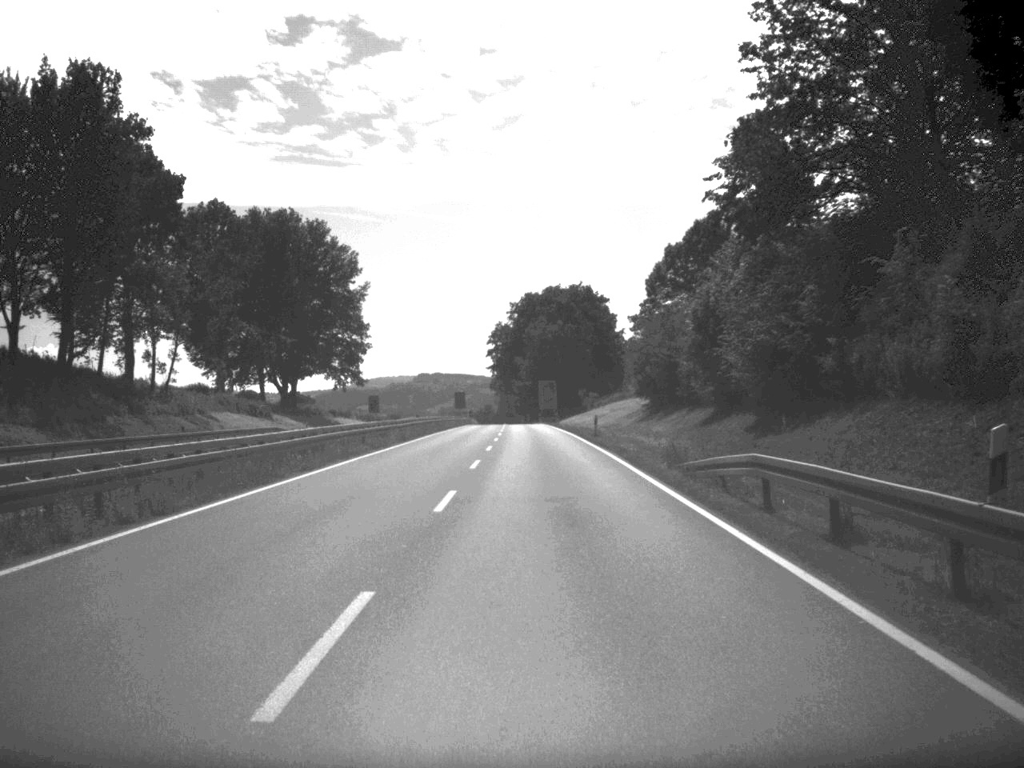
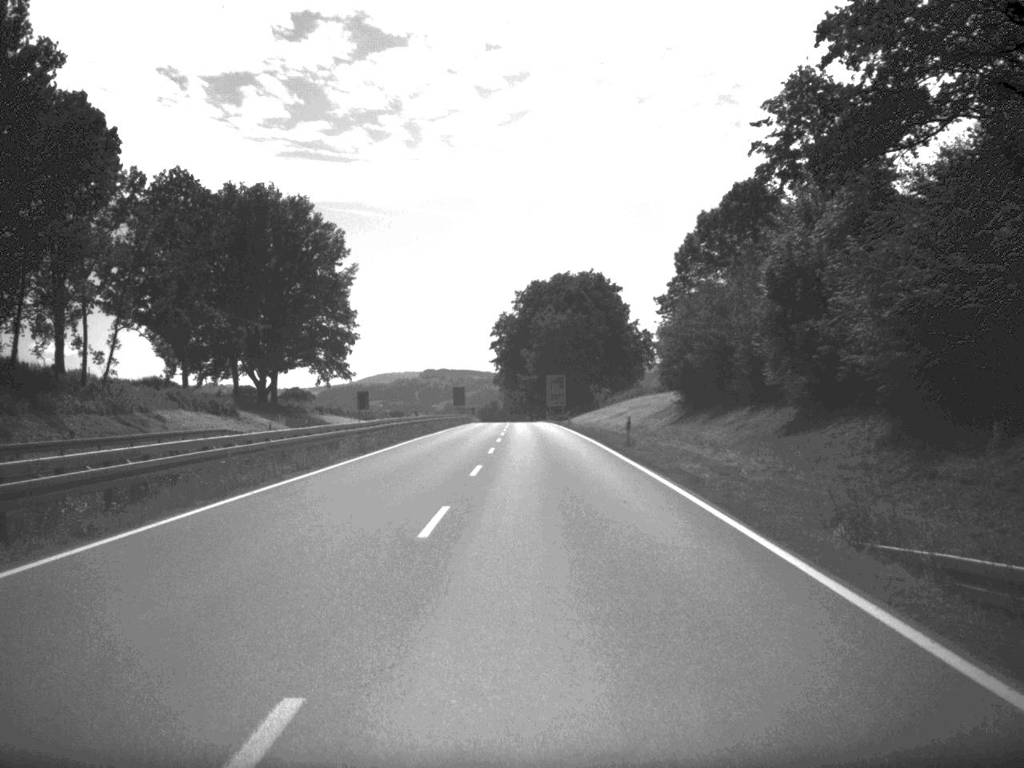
(0.0, +15.6) m; 0°
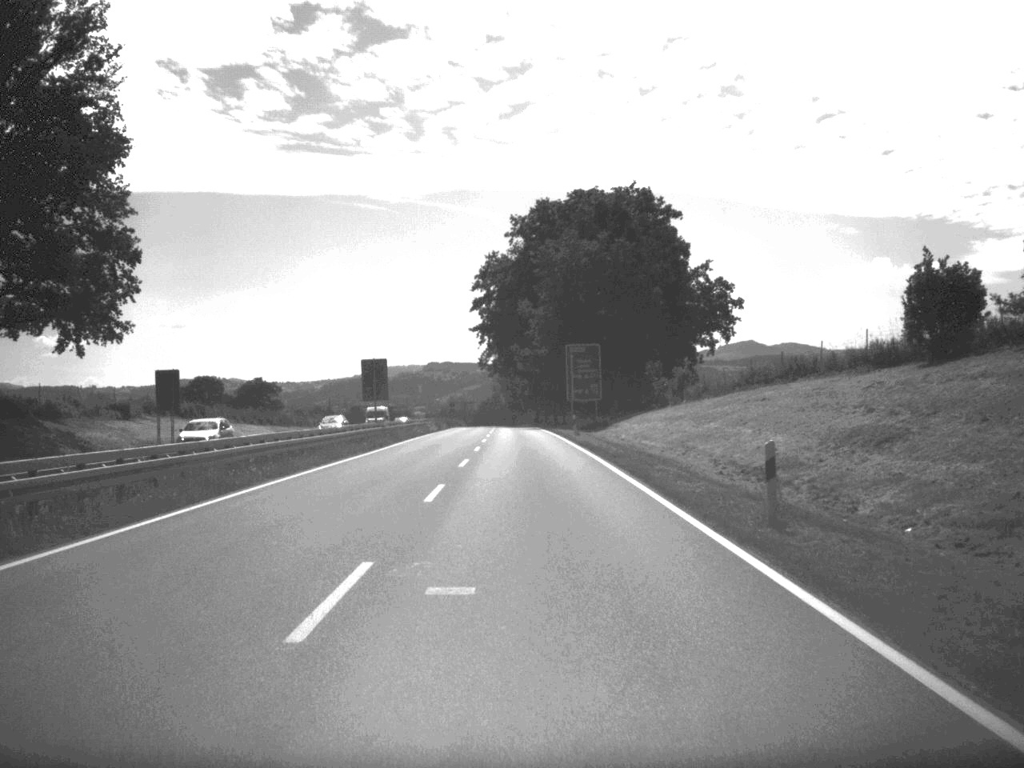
(0.0, +76.8) m; -1°
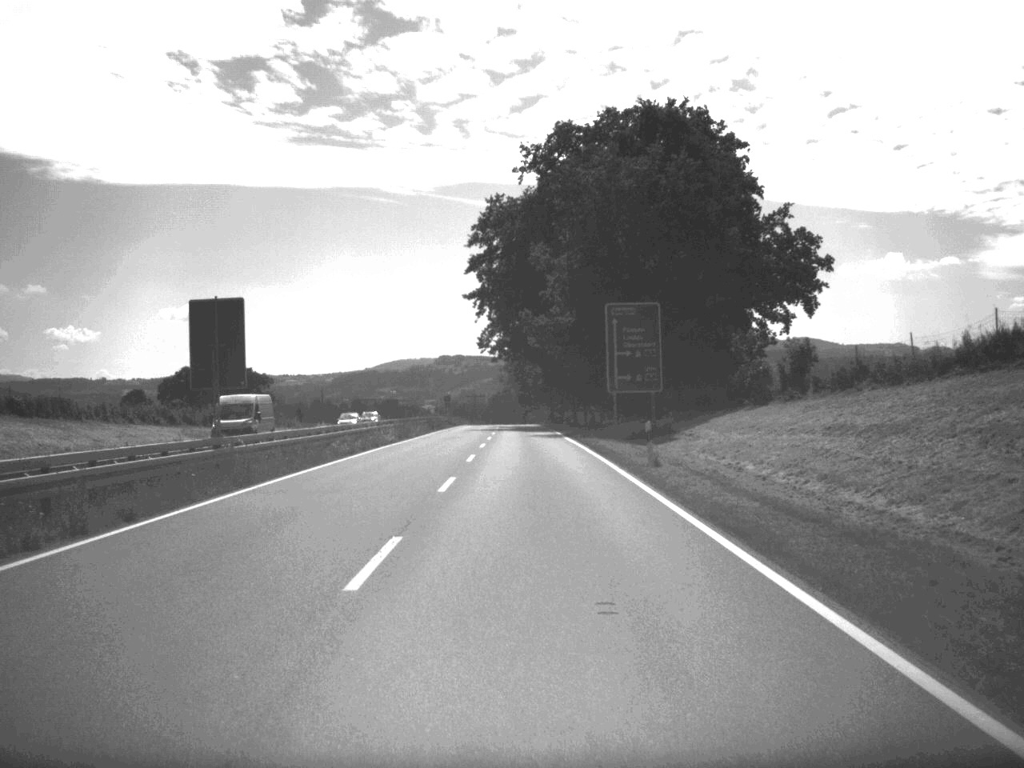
(-0.2, +33.3) m; -1°
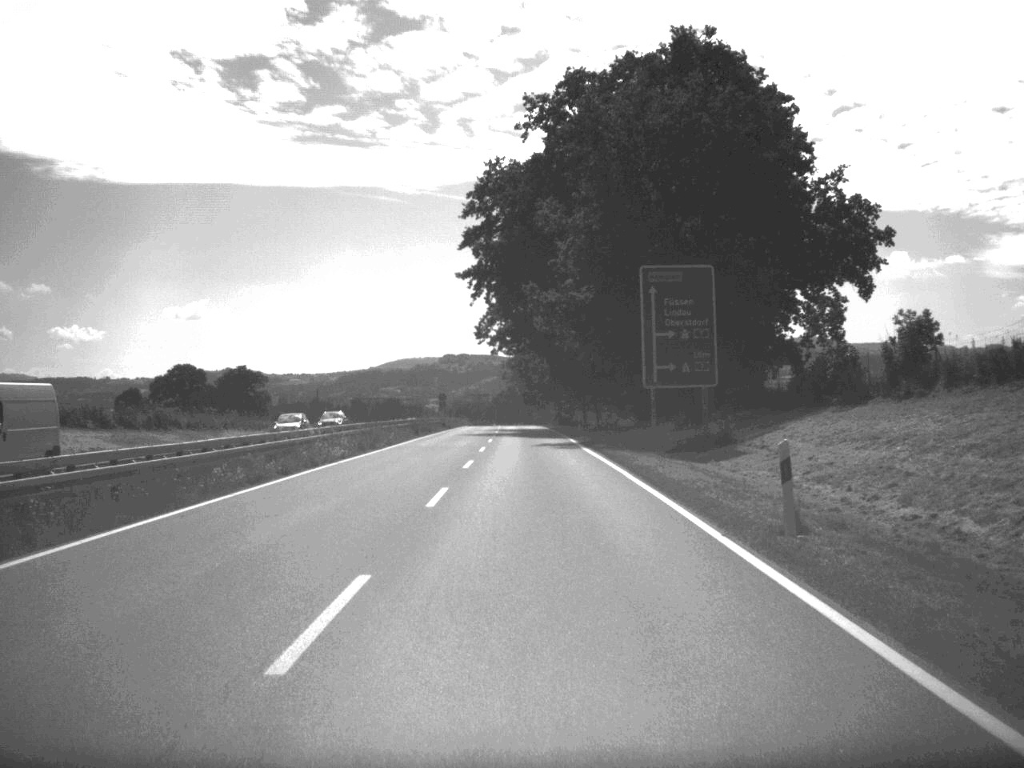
(0.0, +15.0) m; 0°
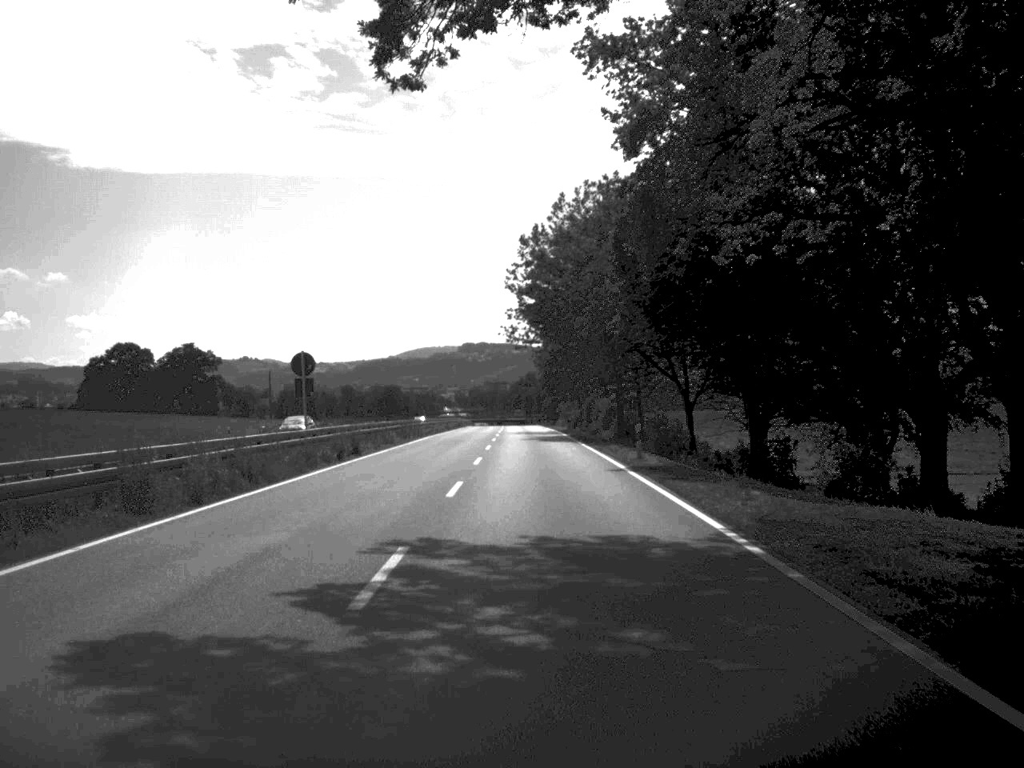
(-0.7, +80.2) m; -1°
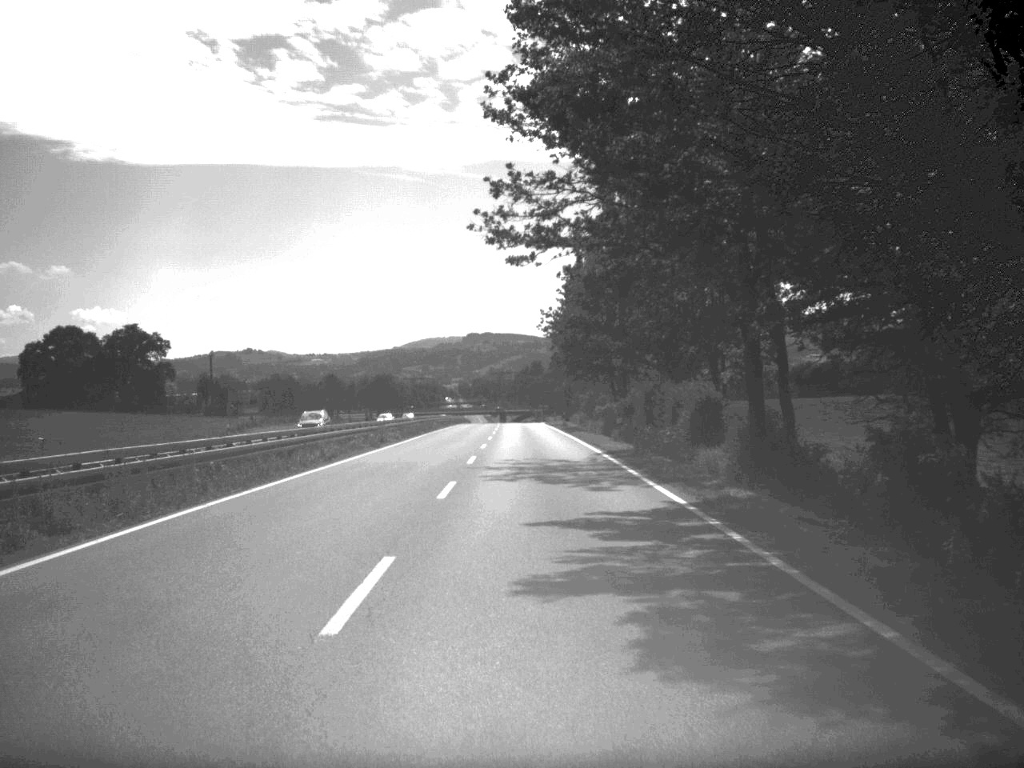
(-0.2, +48.3) m; 0°
